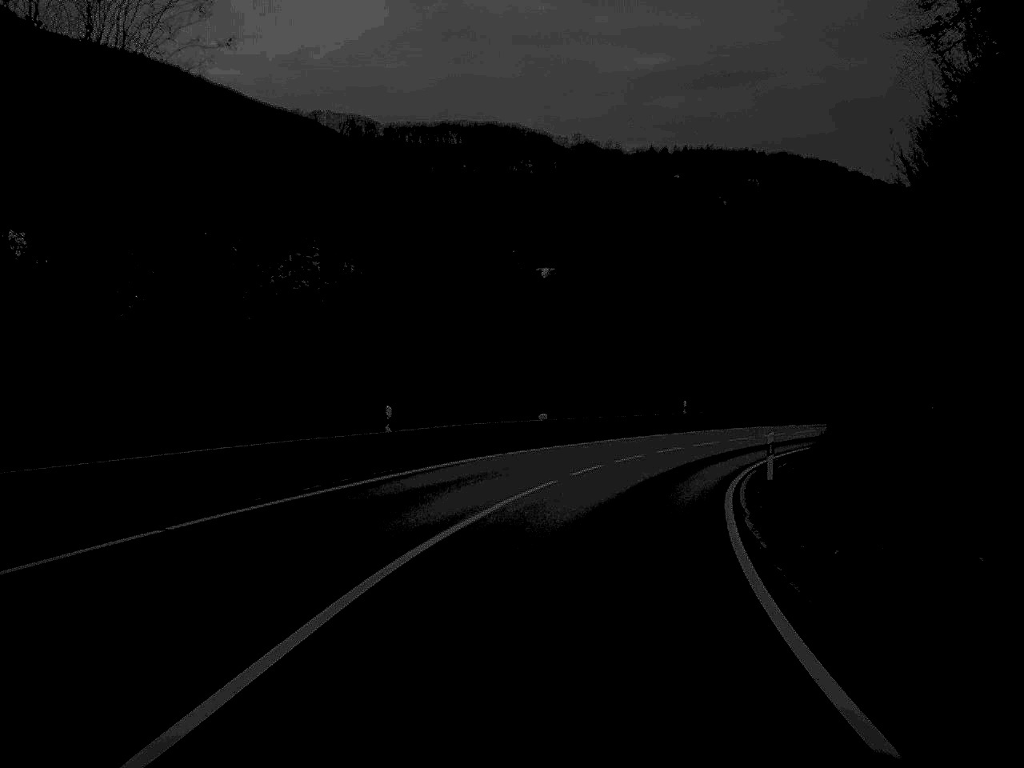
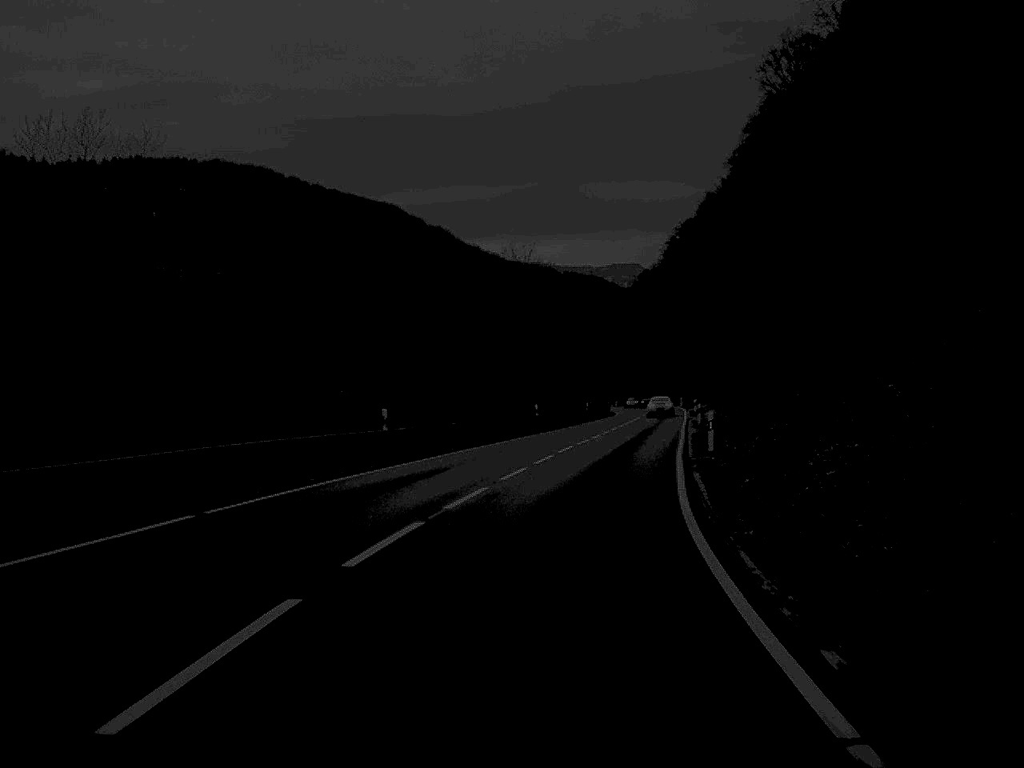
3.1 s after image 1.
(+11.9, +54.5) m; +25°
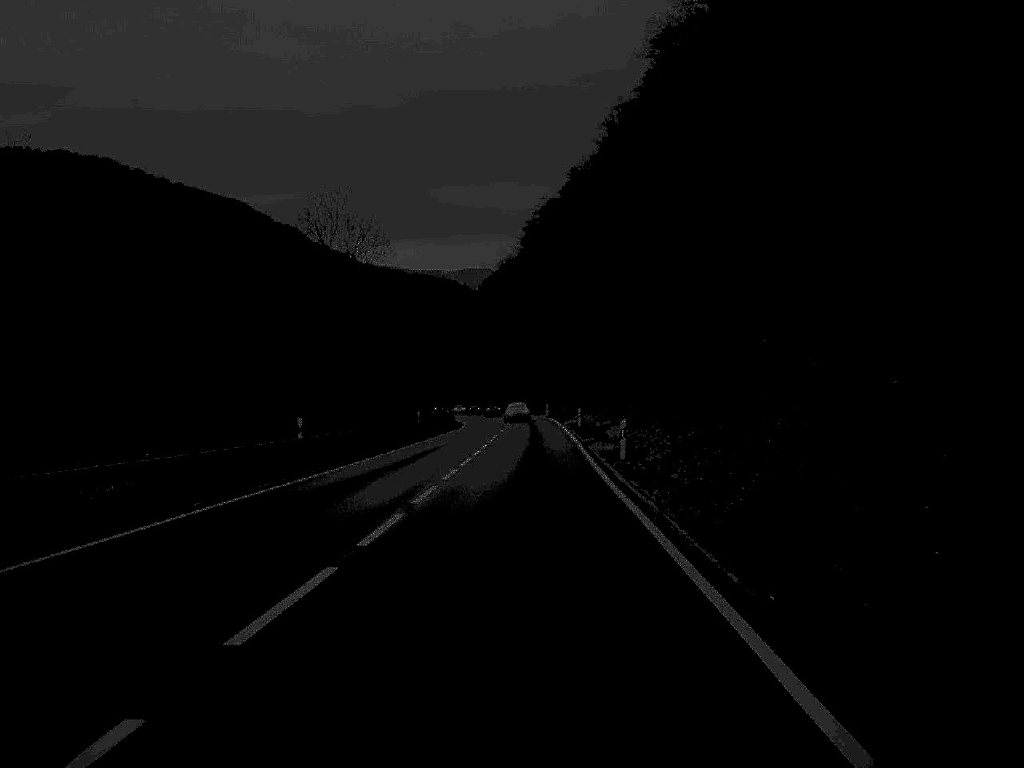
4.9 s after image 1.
(+2.4, +33.0) m; +6°
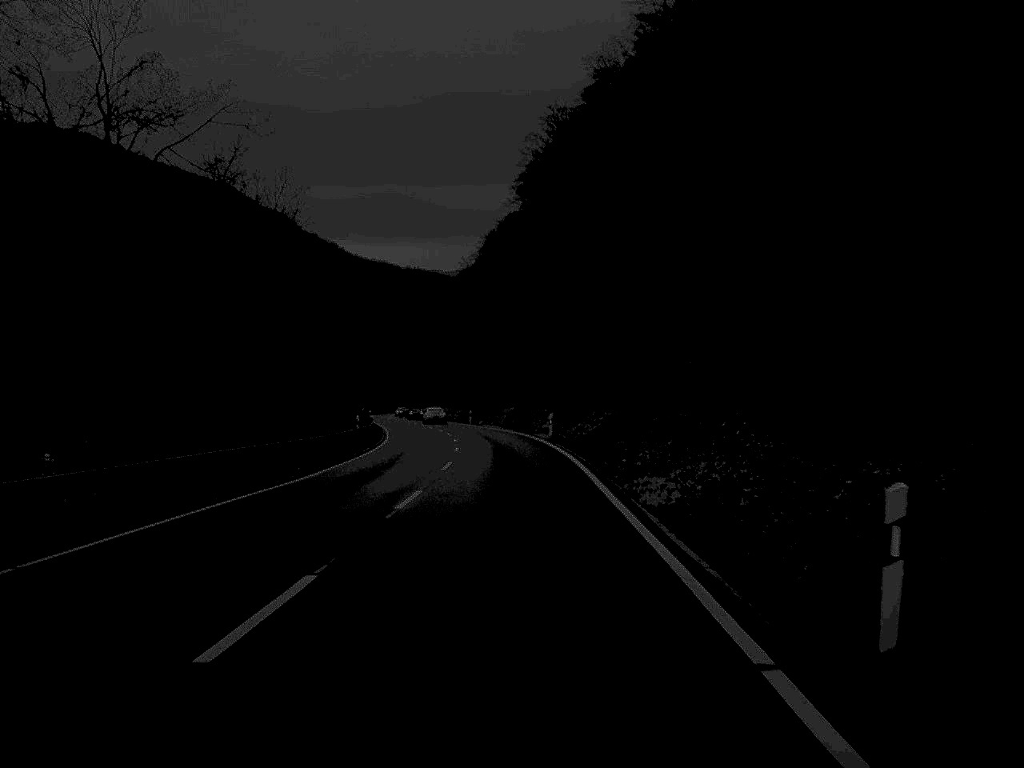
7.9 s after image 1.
(+0.6, +60.1) m; 0°
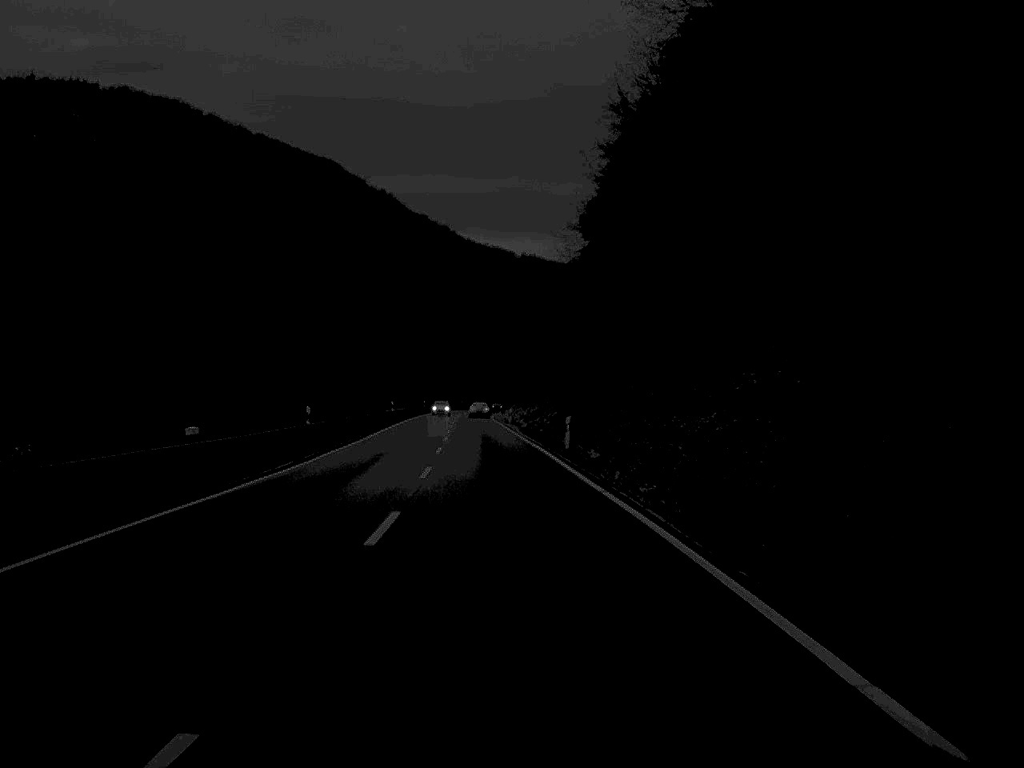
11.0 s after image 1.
(-2.2, +65.8) m; -5°
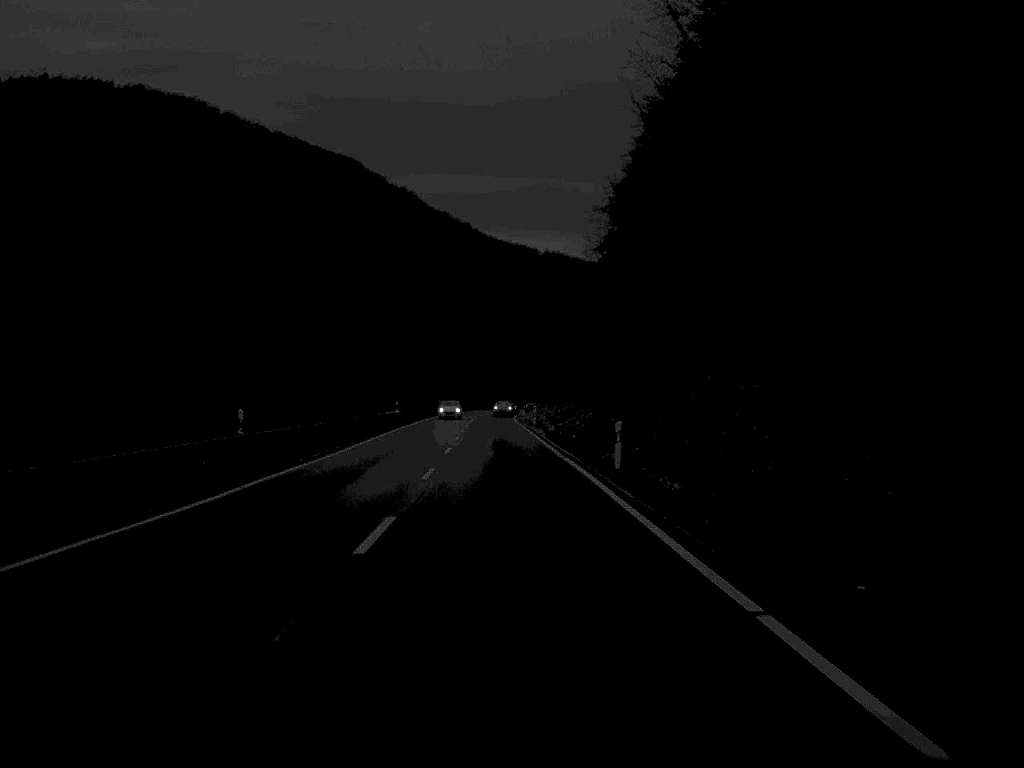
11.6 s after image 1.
(-0.1, +13.0) m; -1°
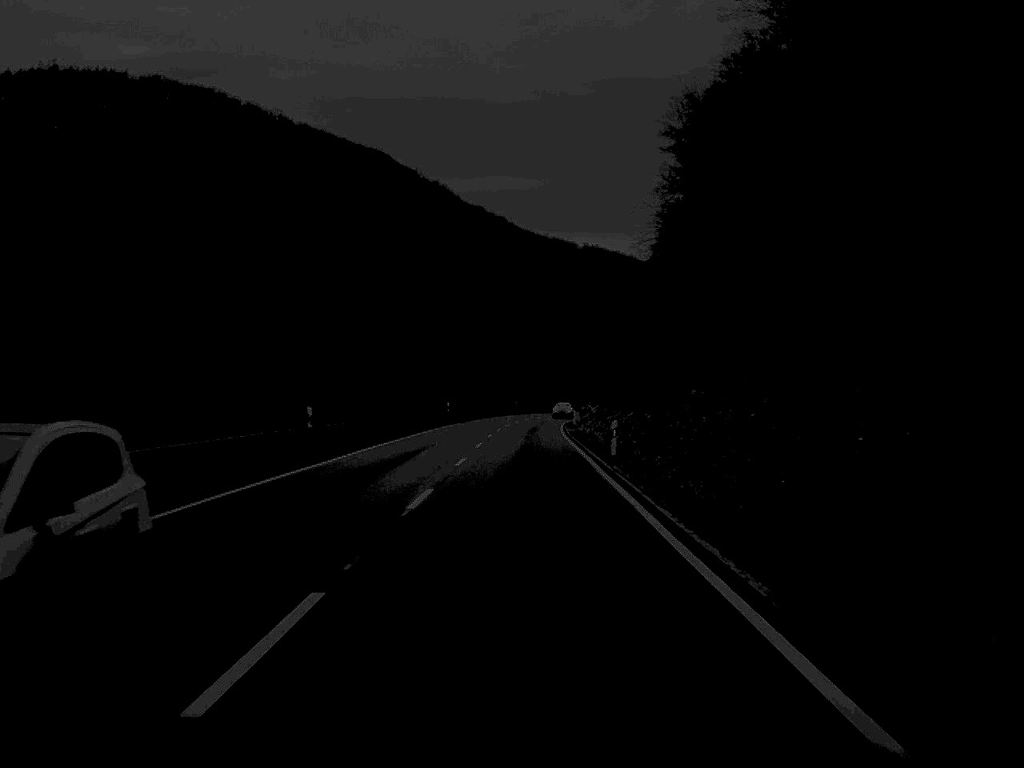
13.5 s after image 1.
(-0.7, +42.6) m; -2°
